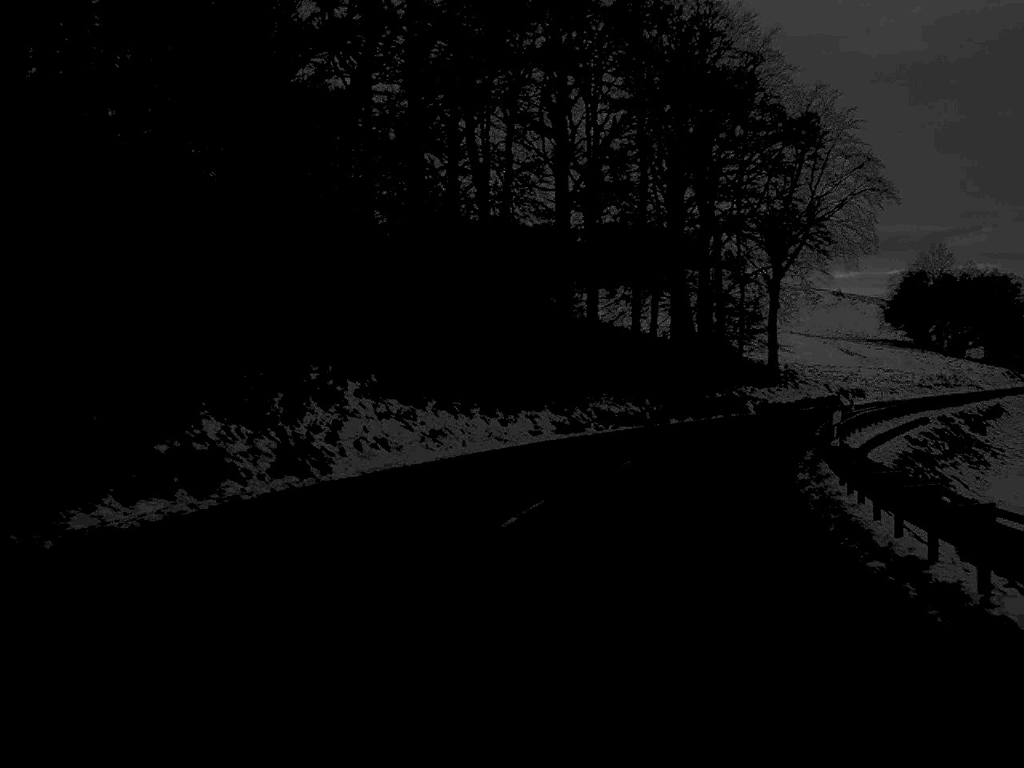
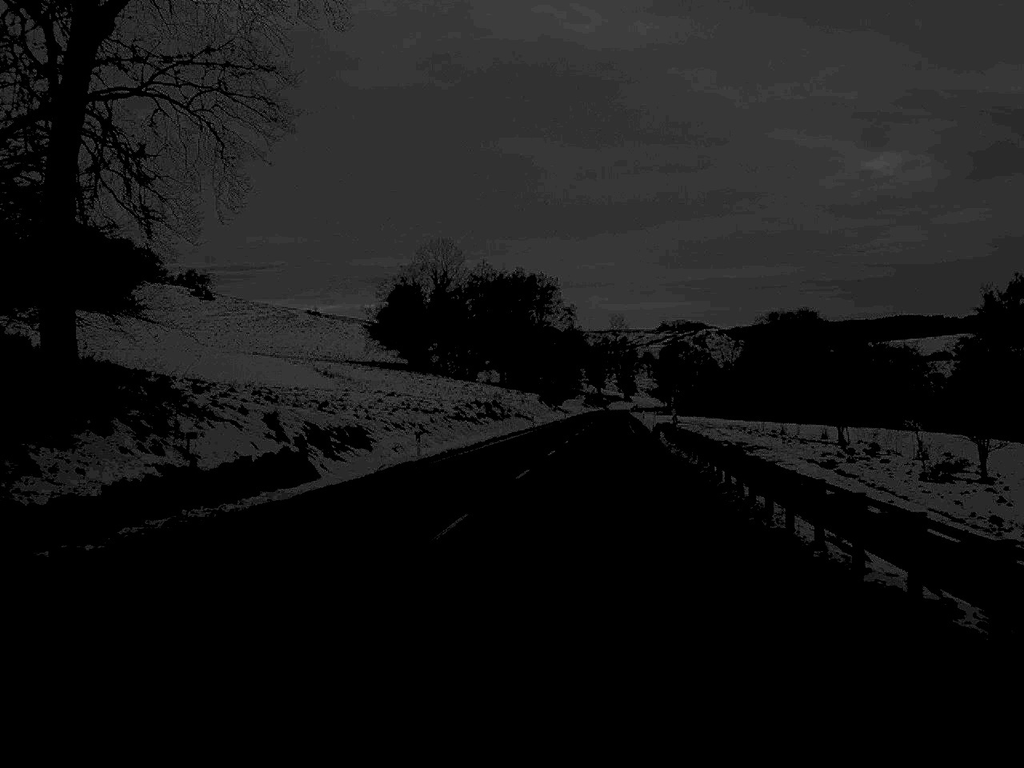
(+14.0, +57.1) m; +23°
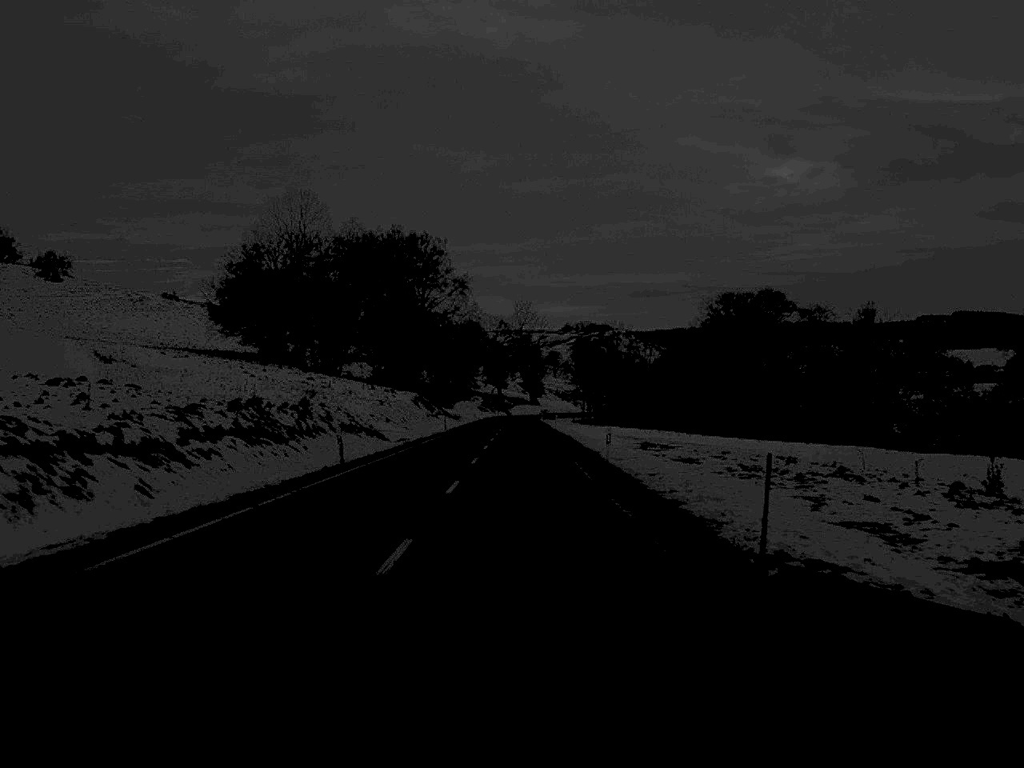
(+2.7, +50.6) m; +4°
